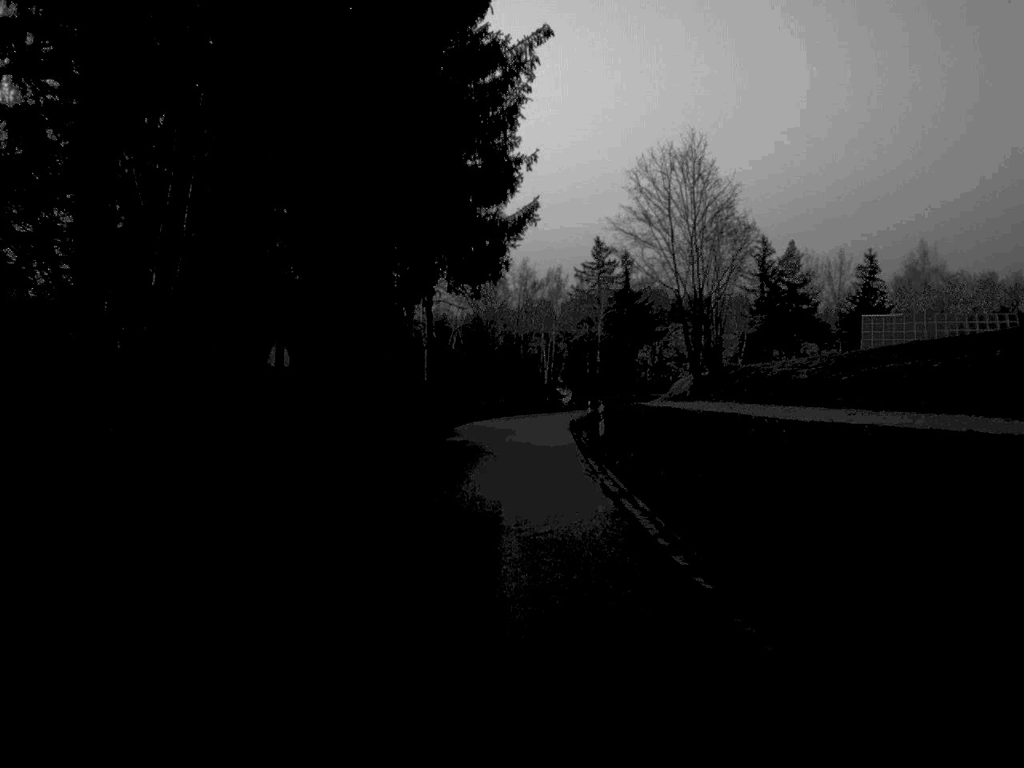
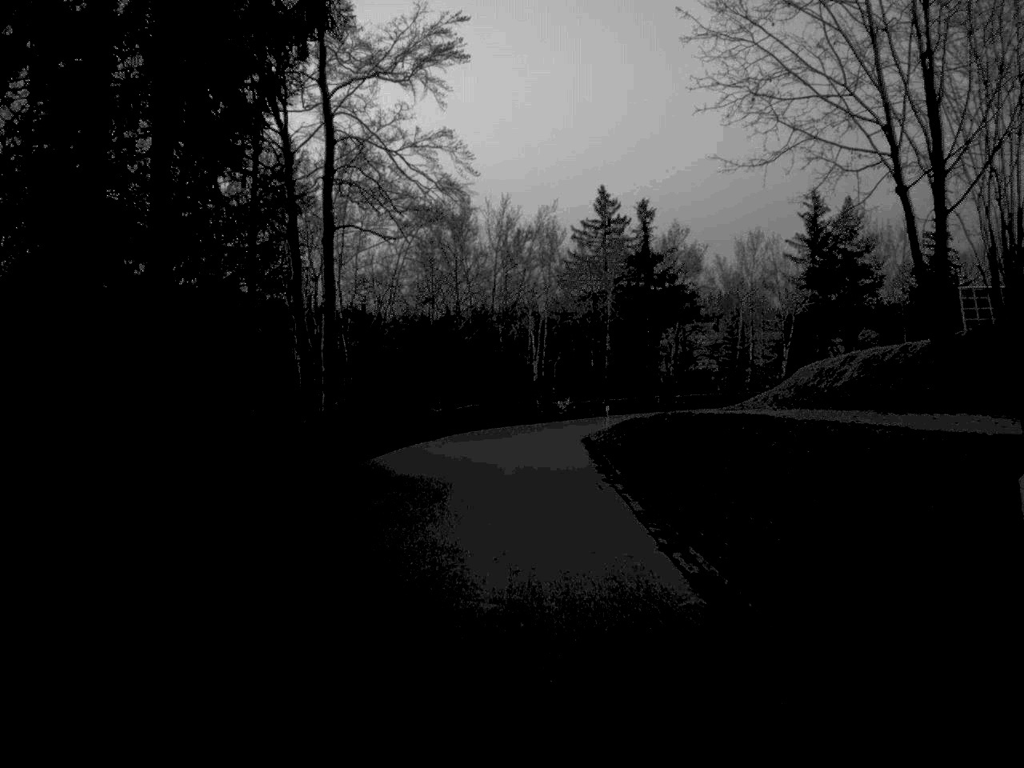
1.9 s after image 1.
(+0.2, +32.5) m; +1°
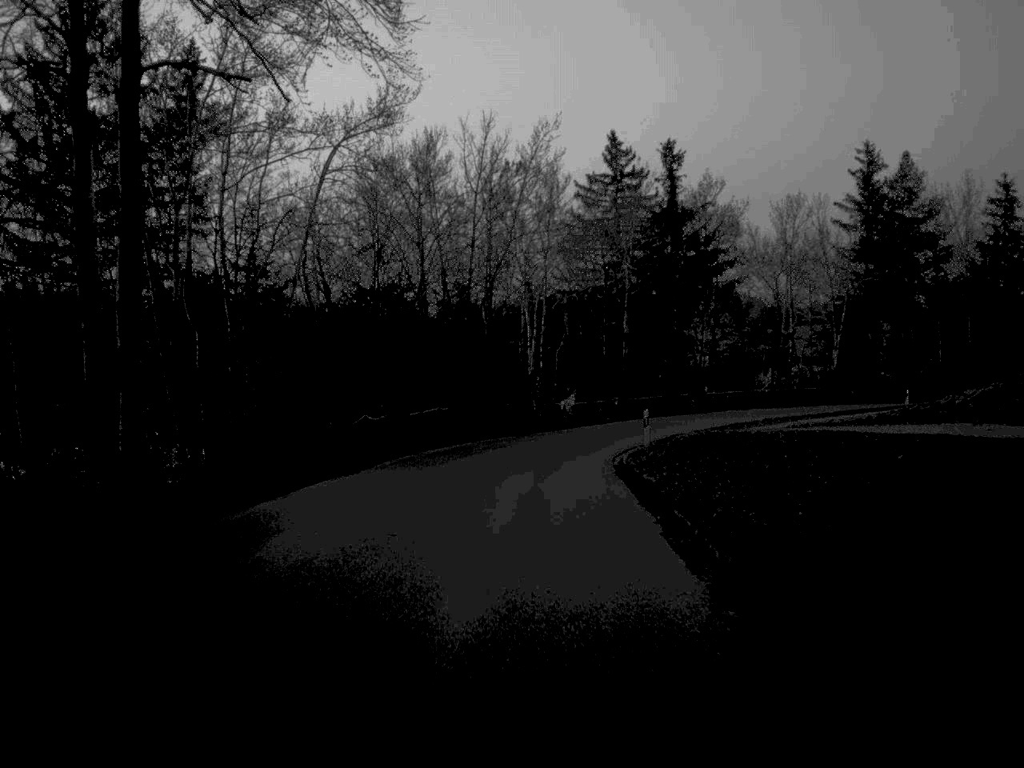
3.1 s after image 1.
(+0.1, +19.7) m; 0°
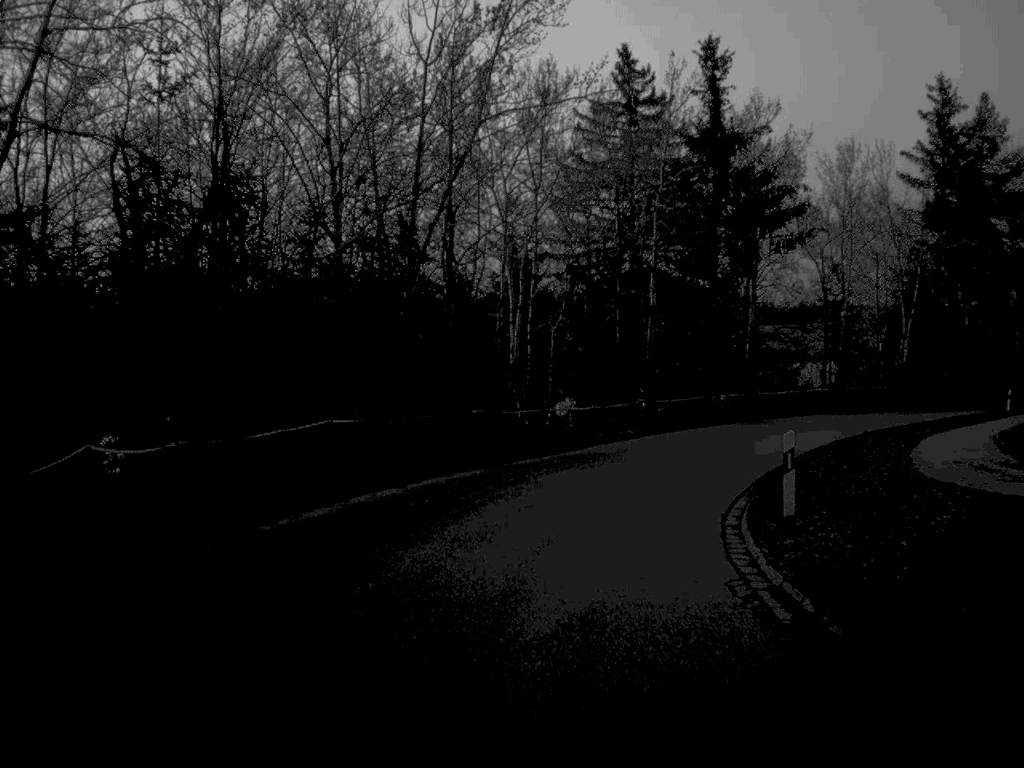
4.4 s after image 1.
(0.0, +19.7) m; +1°
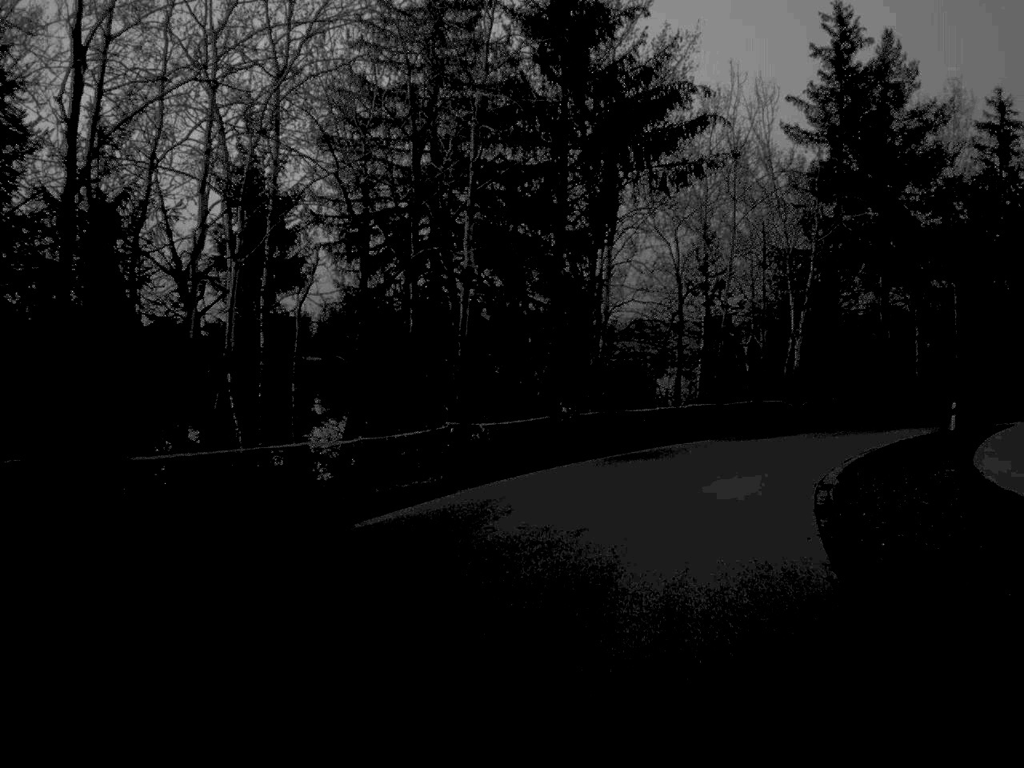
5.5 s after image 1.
(+1.2, +17.0) m; +9°
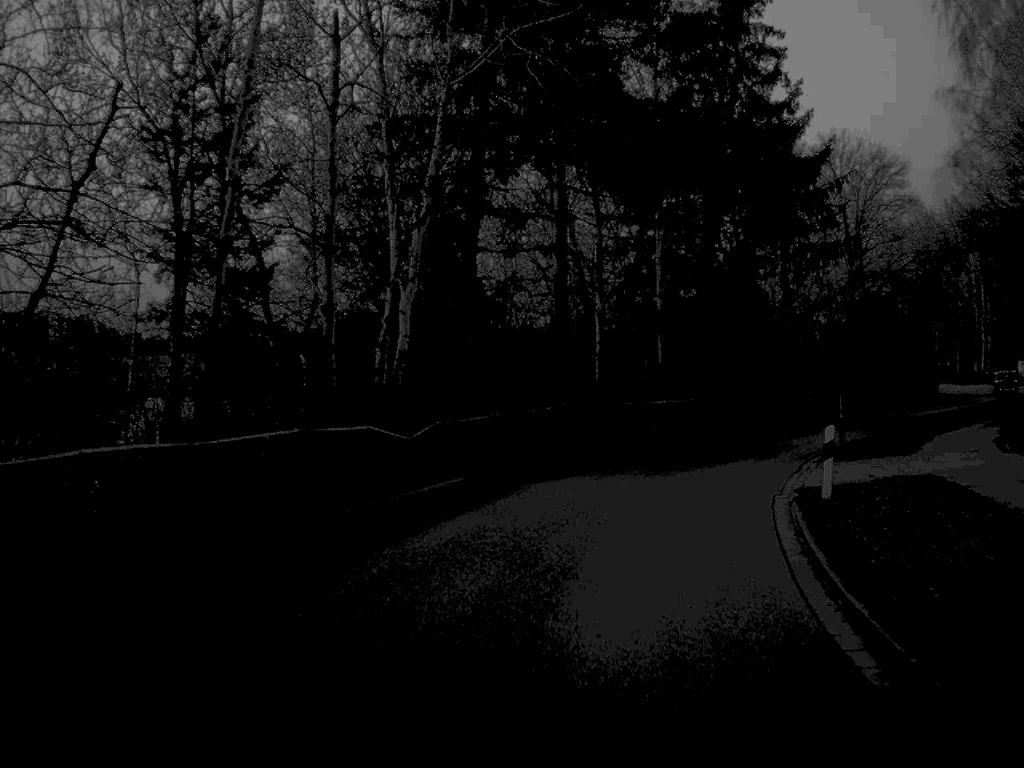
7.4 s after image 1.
(+4.9, +27.7) m; +19°
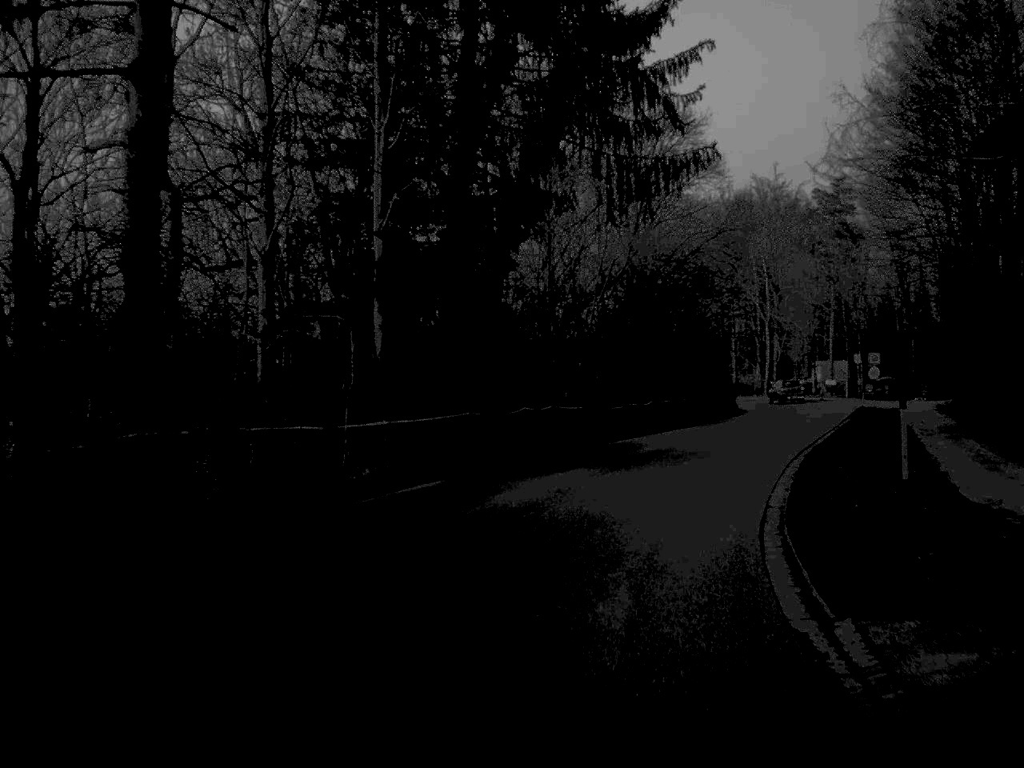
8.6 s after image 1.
(+1.9, +18.2) m; +12°
